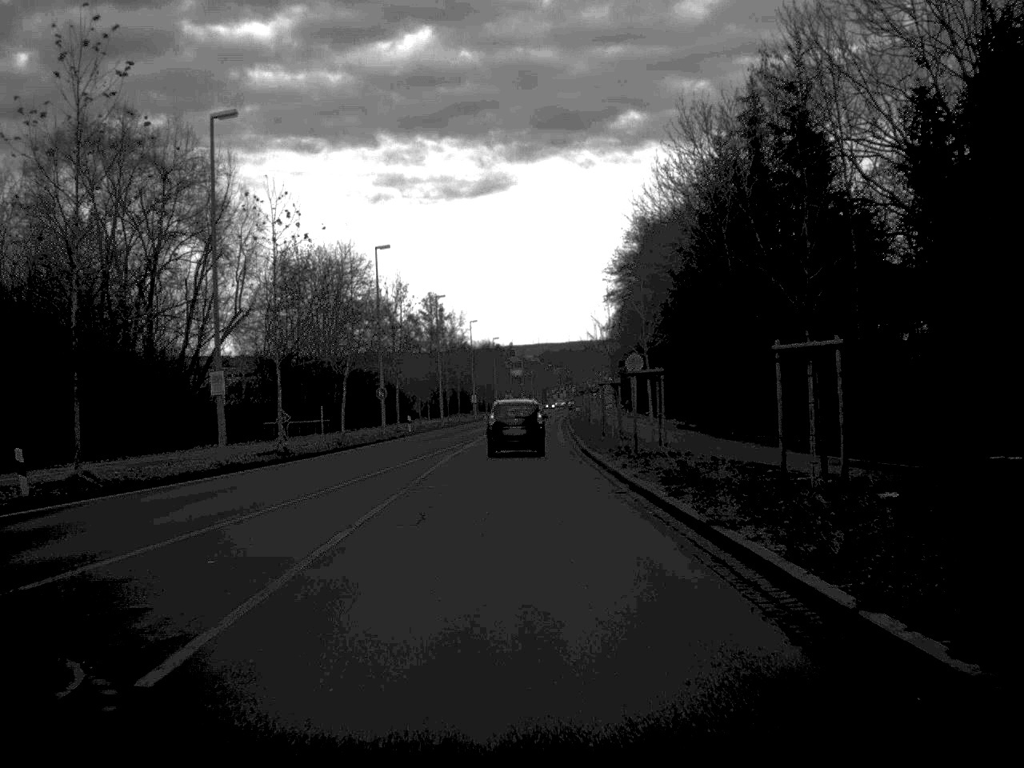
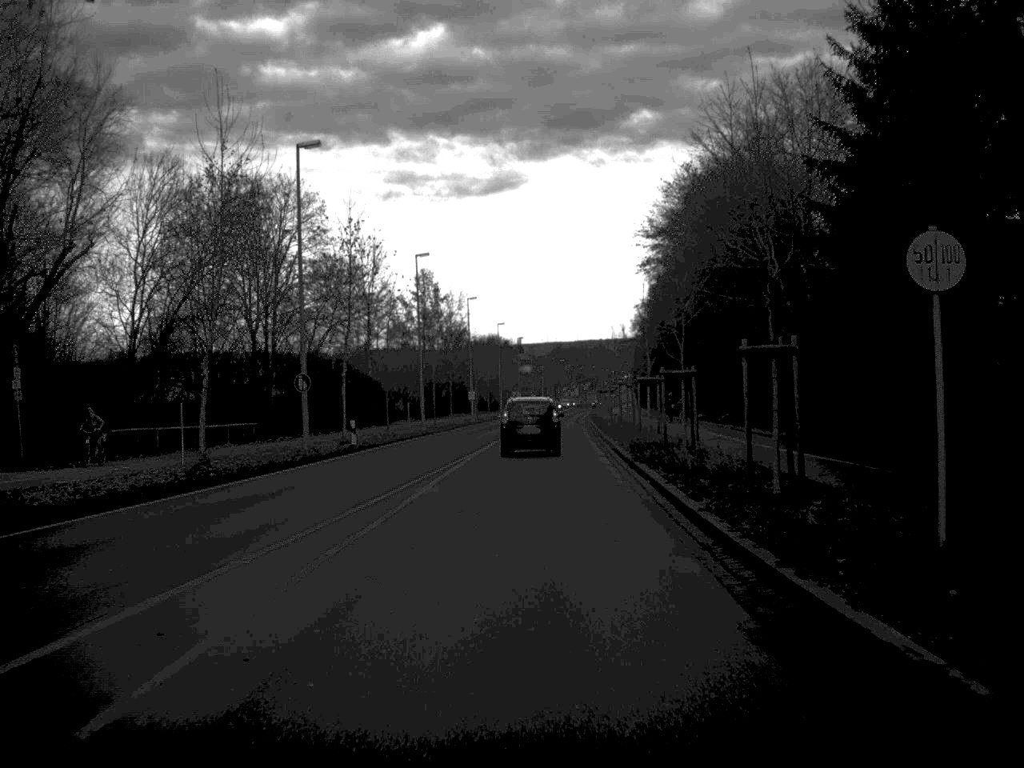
(-0.2, +26.4) m; 0°
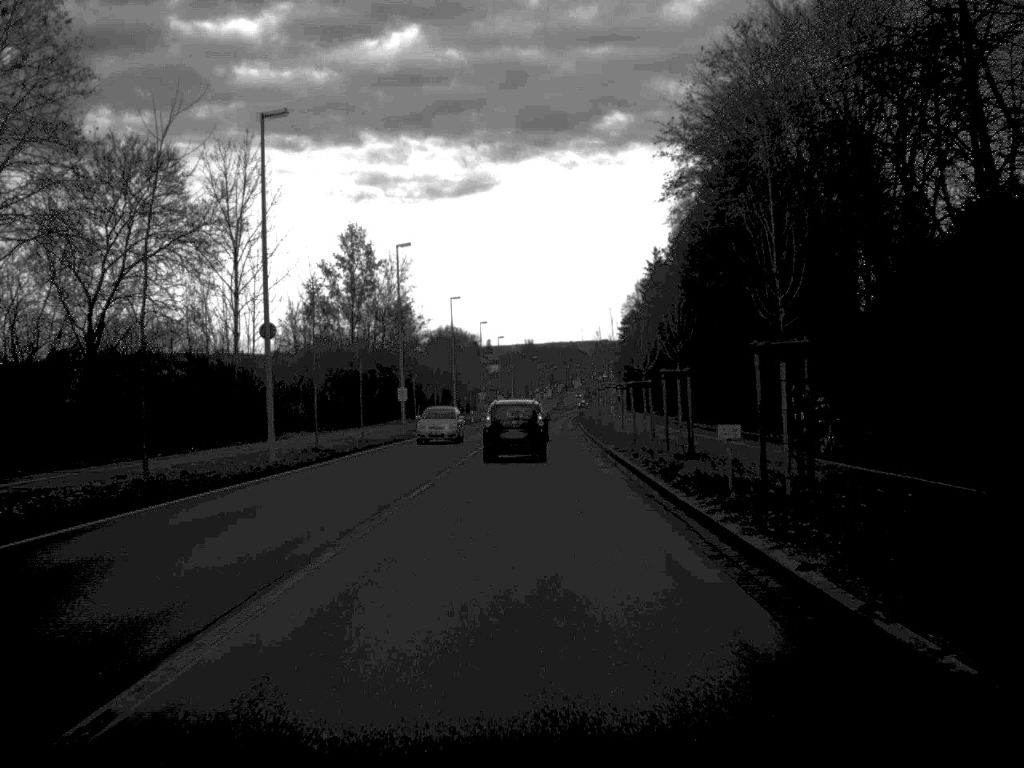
(+0.5, +36.2) m; +1°
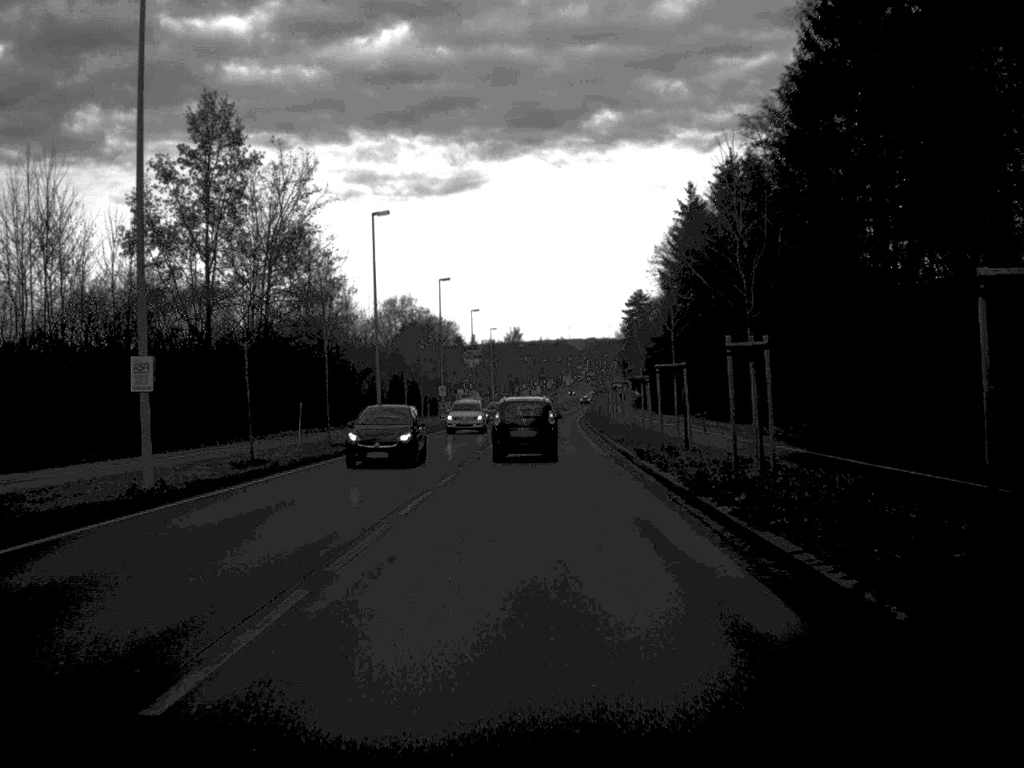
(+0.2, +44.3) m; 0°
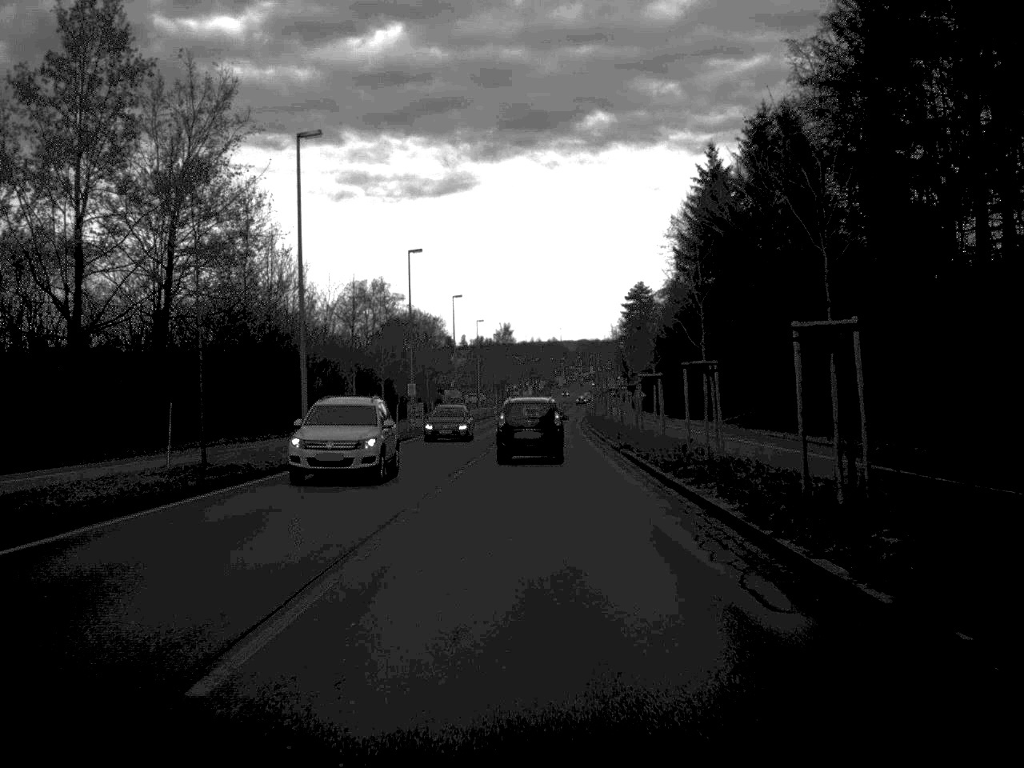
(0.0, +17.1) m; 0°
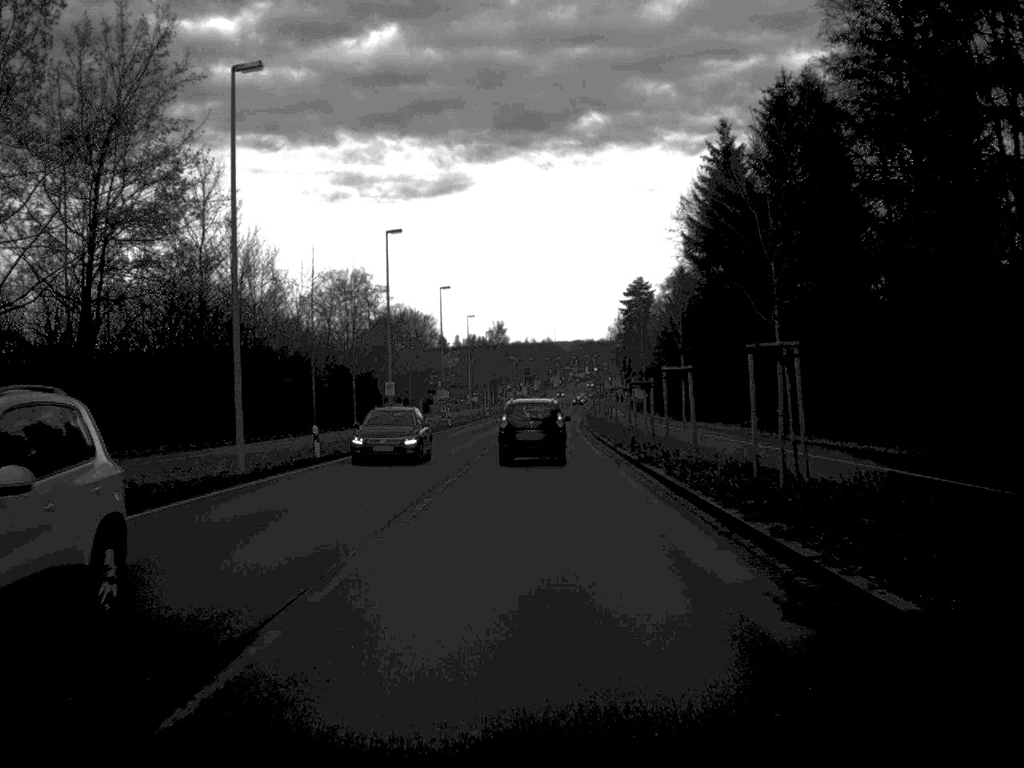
(0.0, +8.4) m; 0°
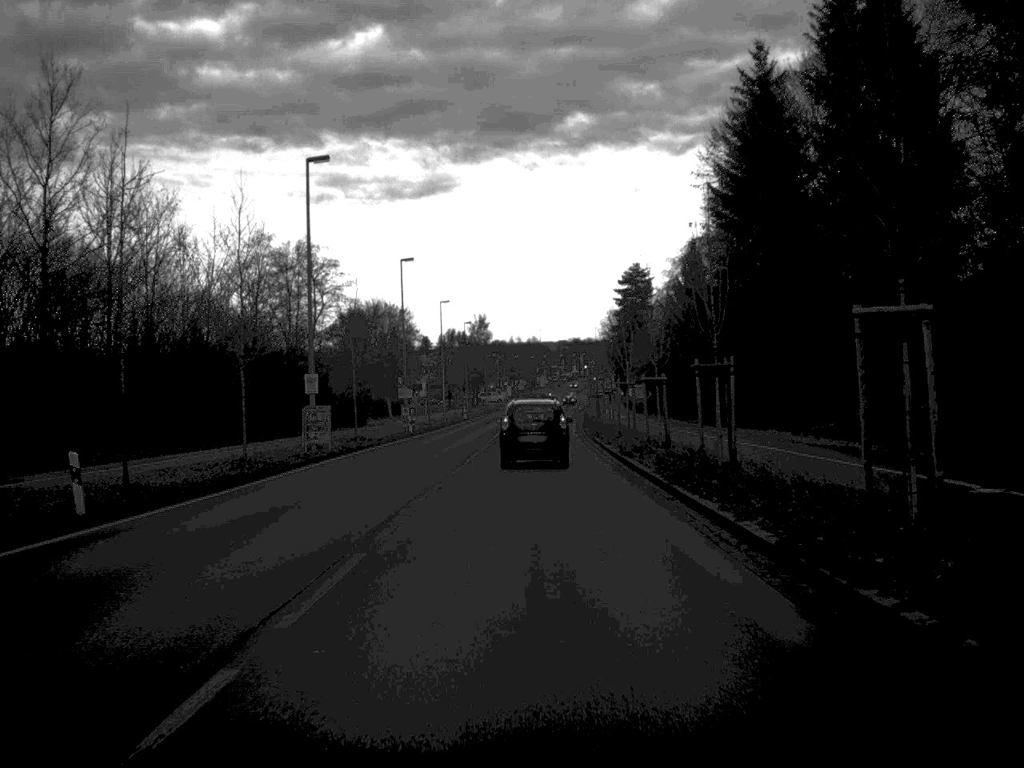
(+0.1, +18.9) m; +1°
